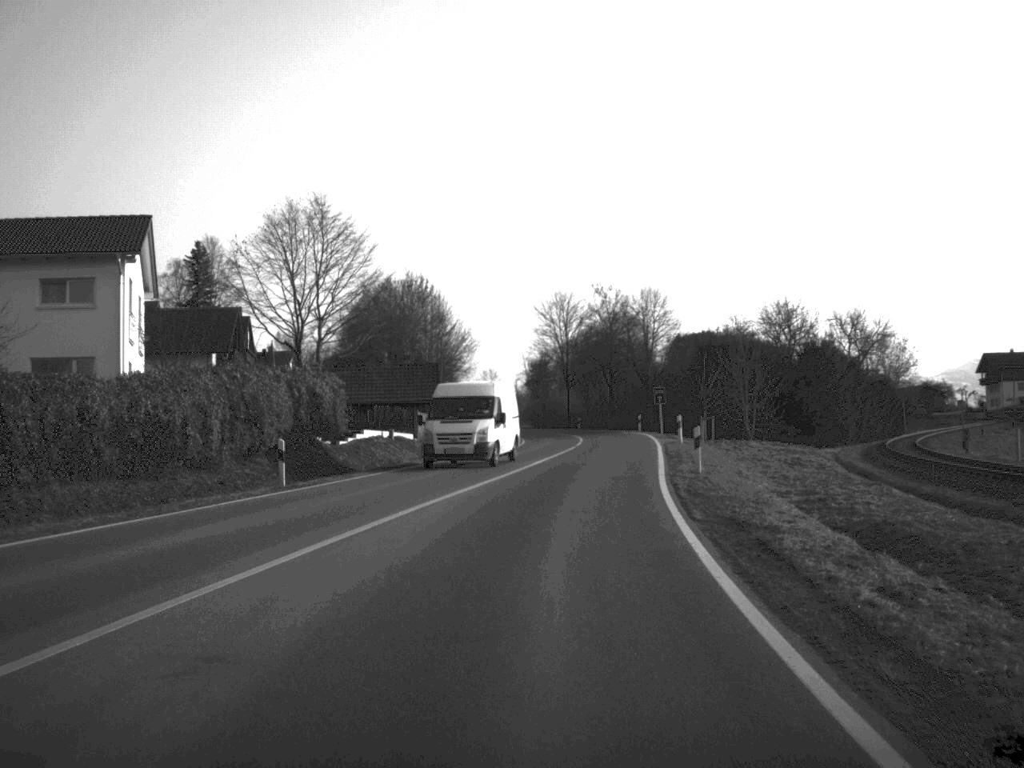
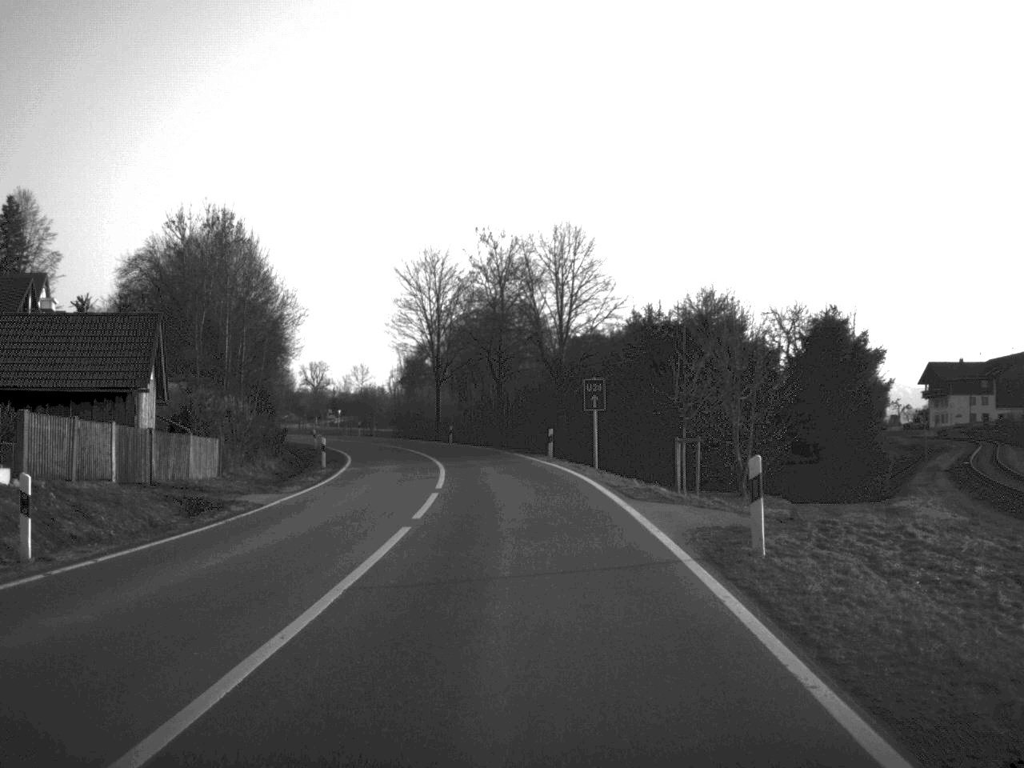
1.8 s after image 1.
(+1.8, +32.7) m; +5°
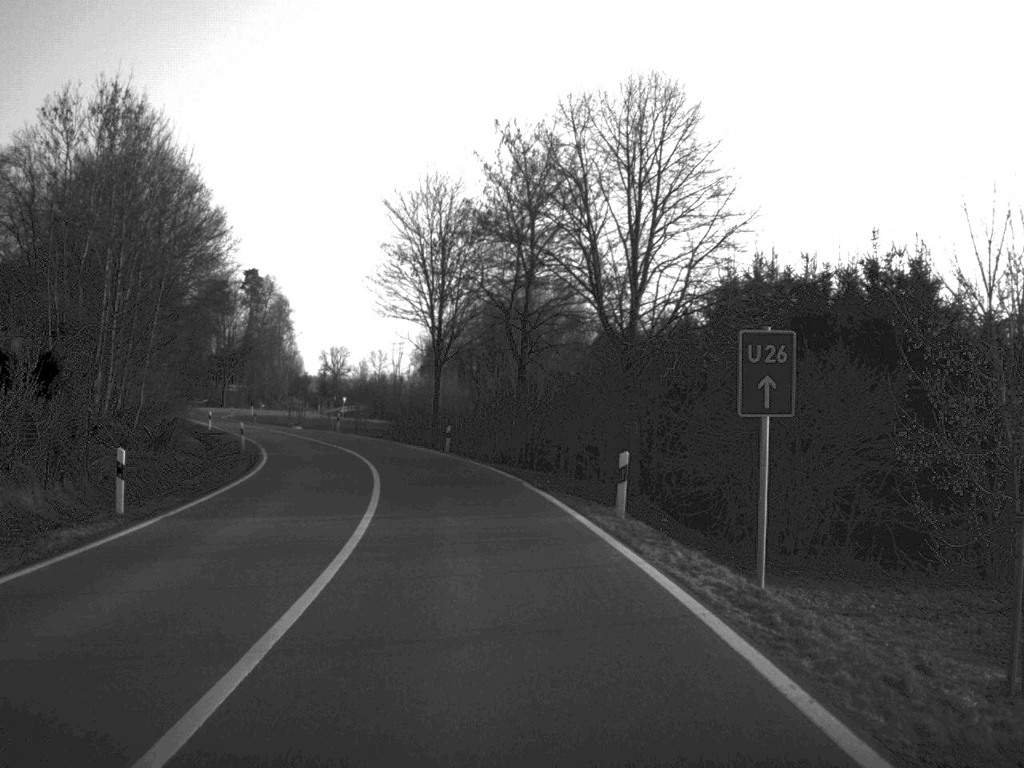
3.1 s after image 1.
(-0.2, +23.8) m; -2°
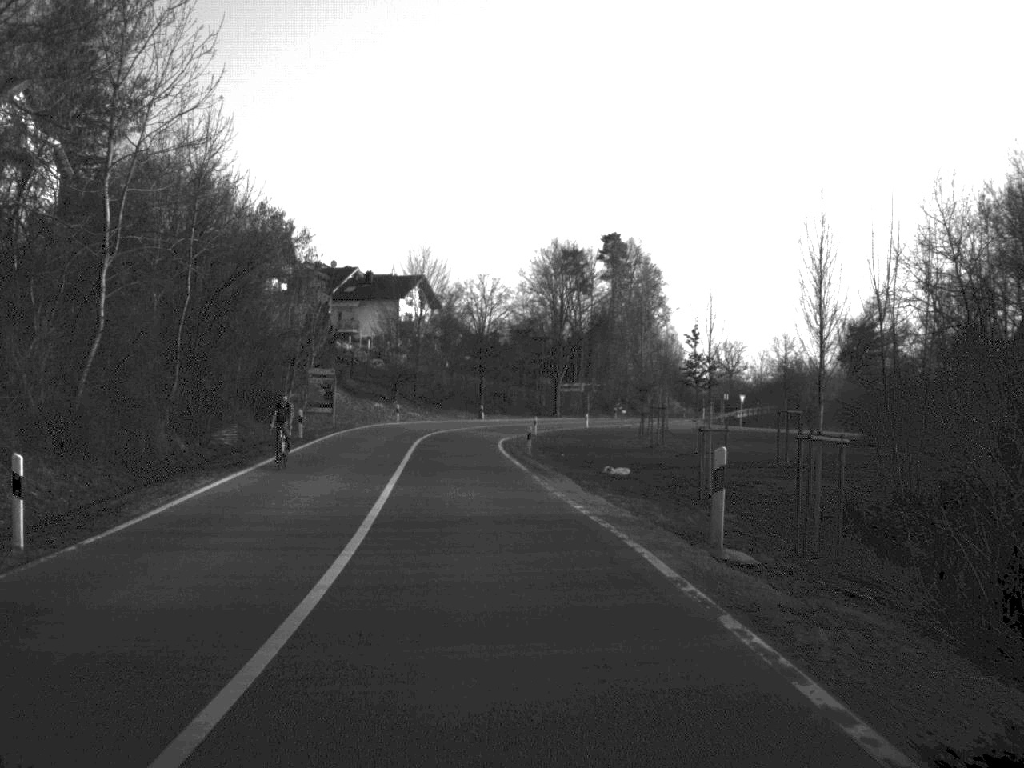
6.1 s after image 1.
(-8.5, +60.0) m; -18°
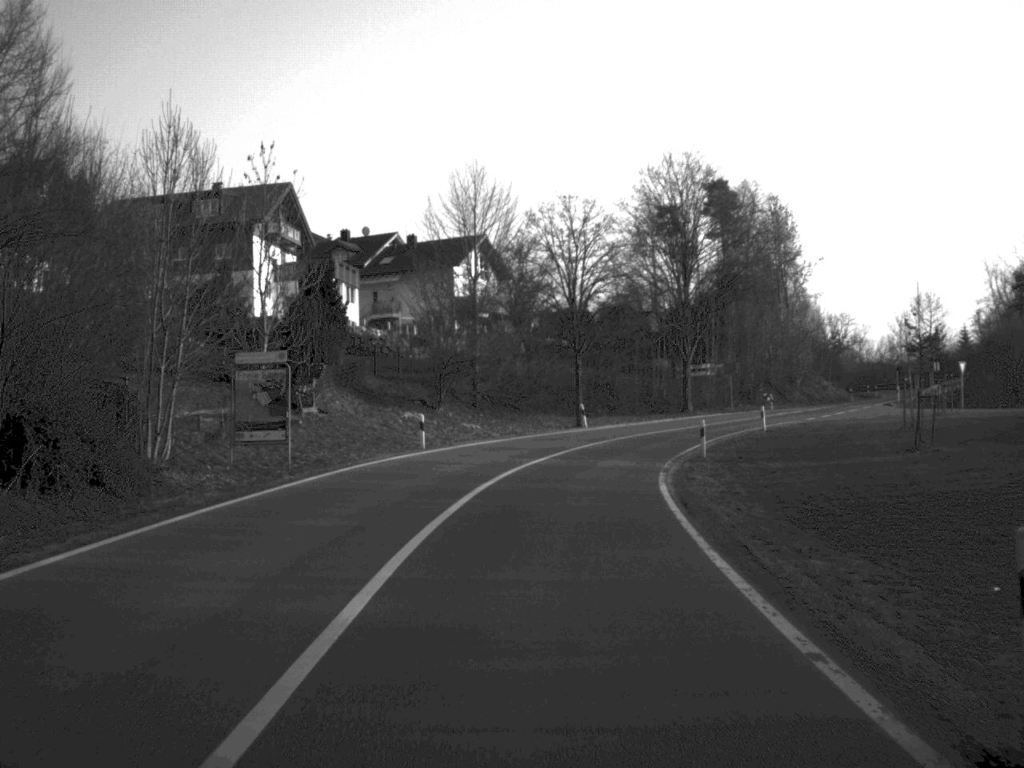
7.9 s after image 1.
(-1.8, +36.7) m; -3°
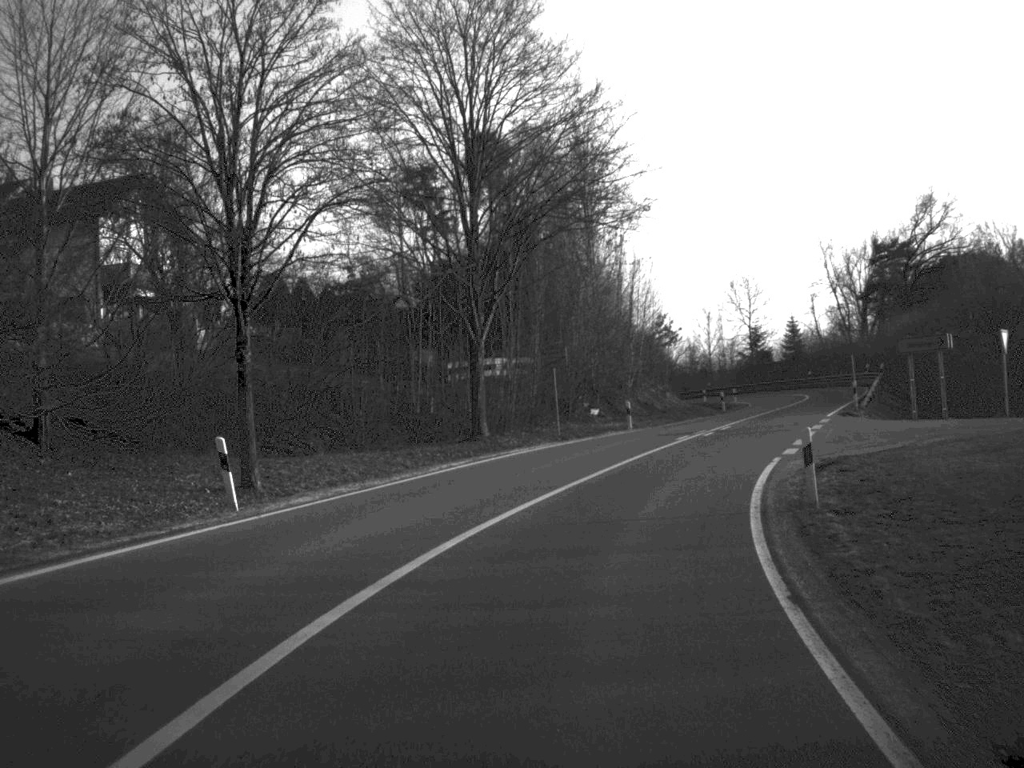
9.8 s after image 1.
(+2.9, +36.3) m; +12°
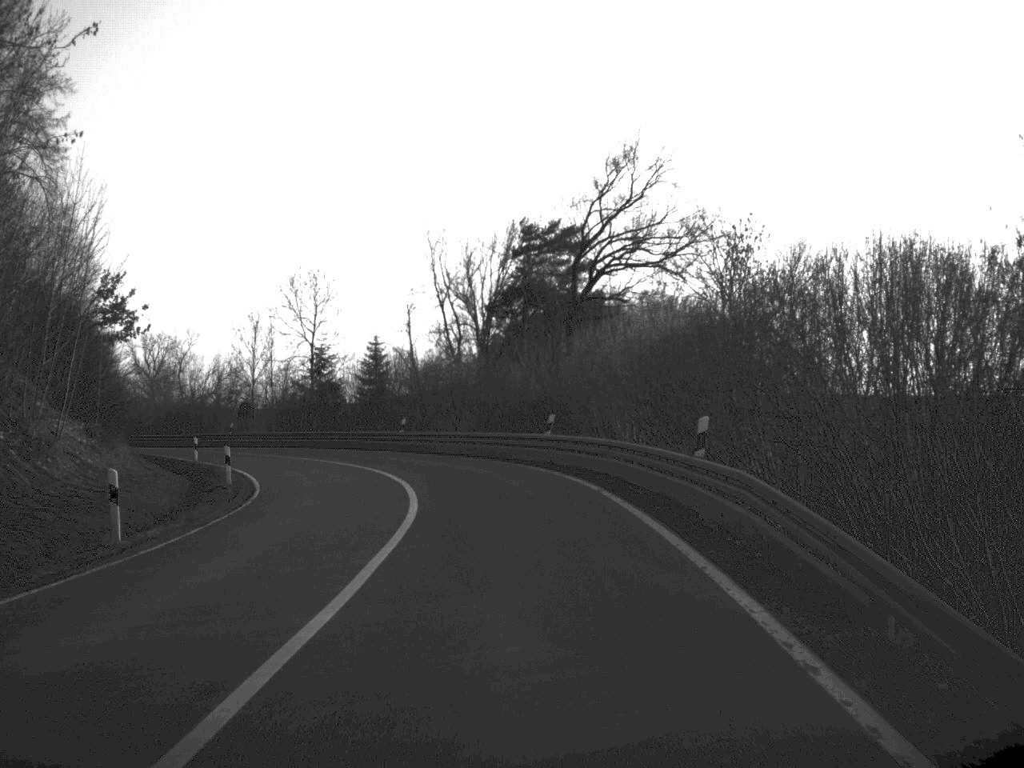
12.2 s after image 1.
(+9.0, +44.5) m; +18°
